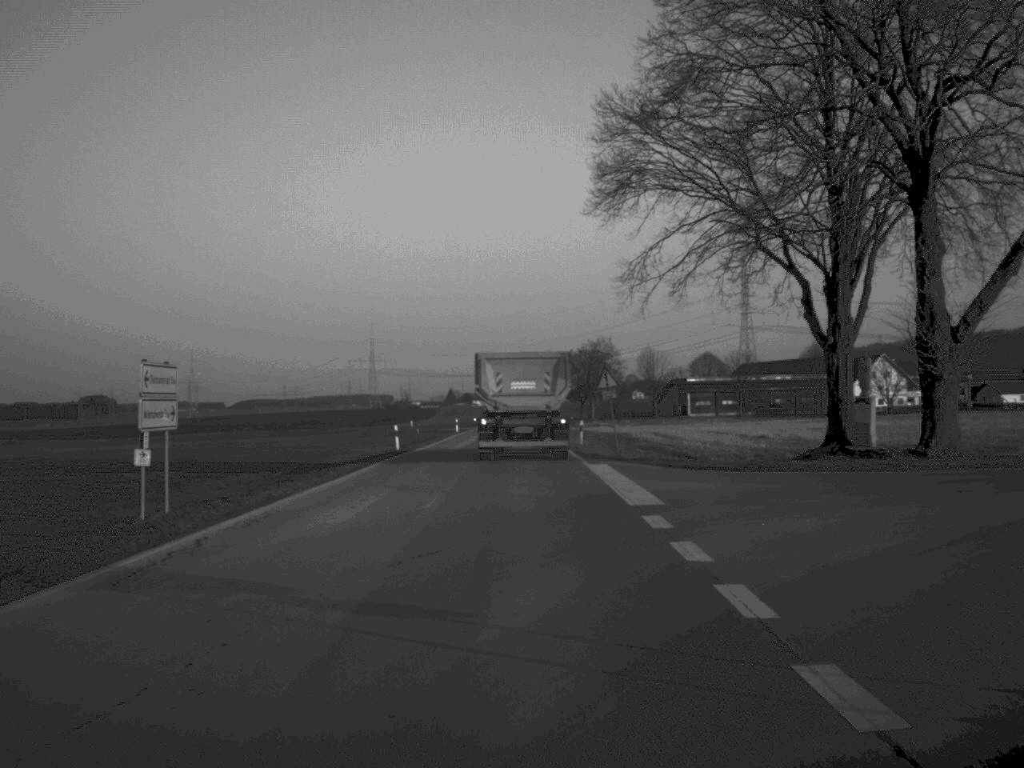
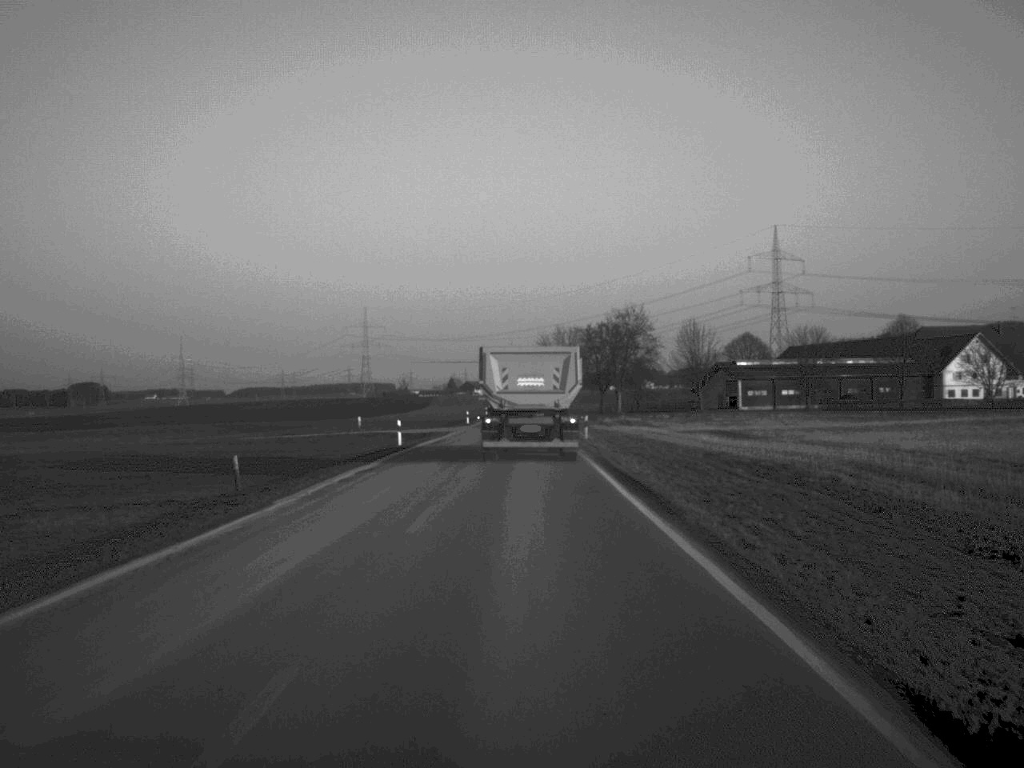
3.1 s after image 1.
(-0.2, +49.5) m; 0°
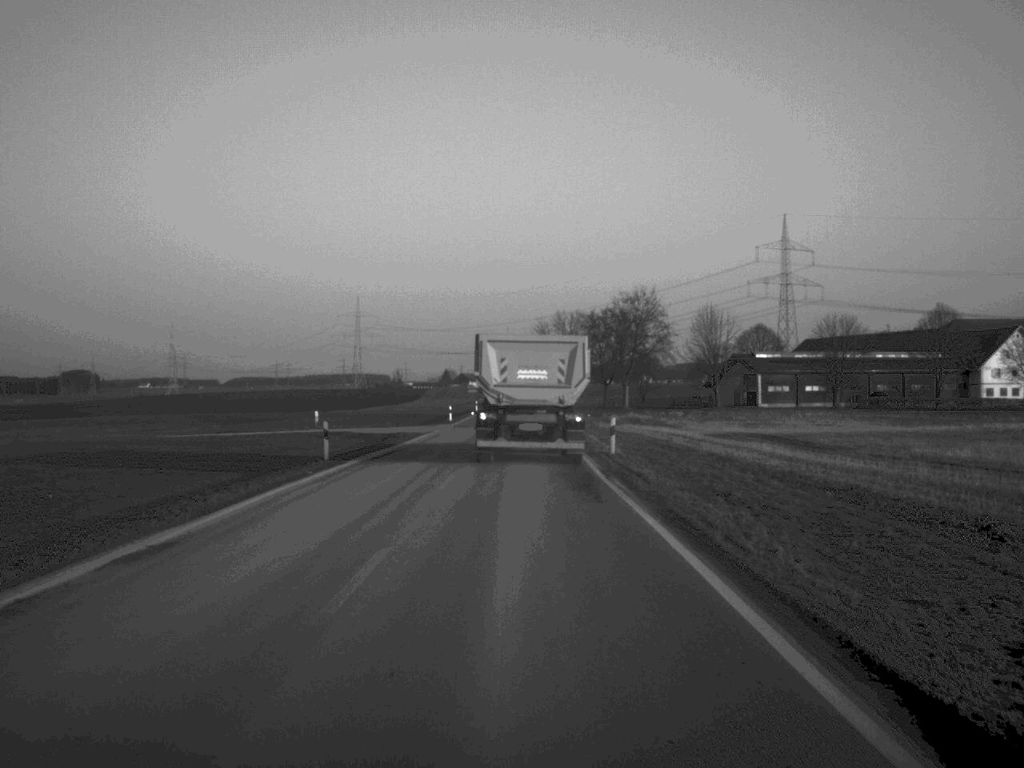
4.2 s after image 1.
(0.0, +17.8) m; 0°
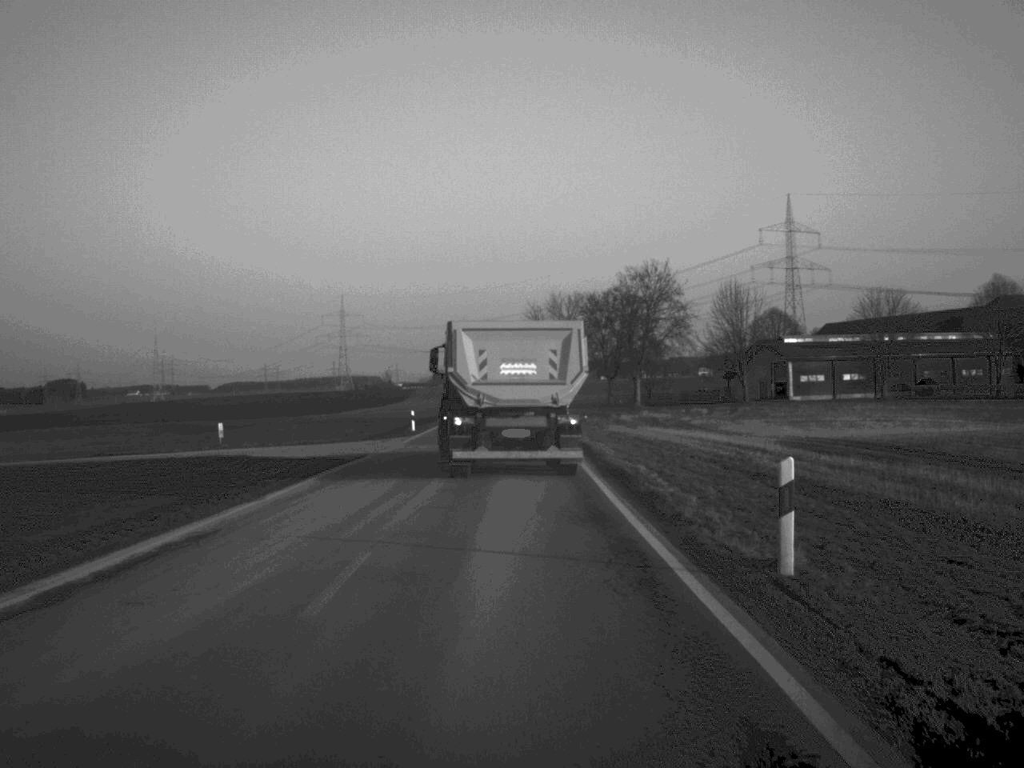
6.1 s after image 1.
(+0.1, +23.1) m; 0°
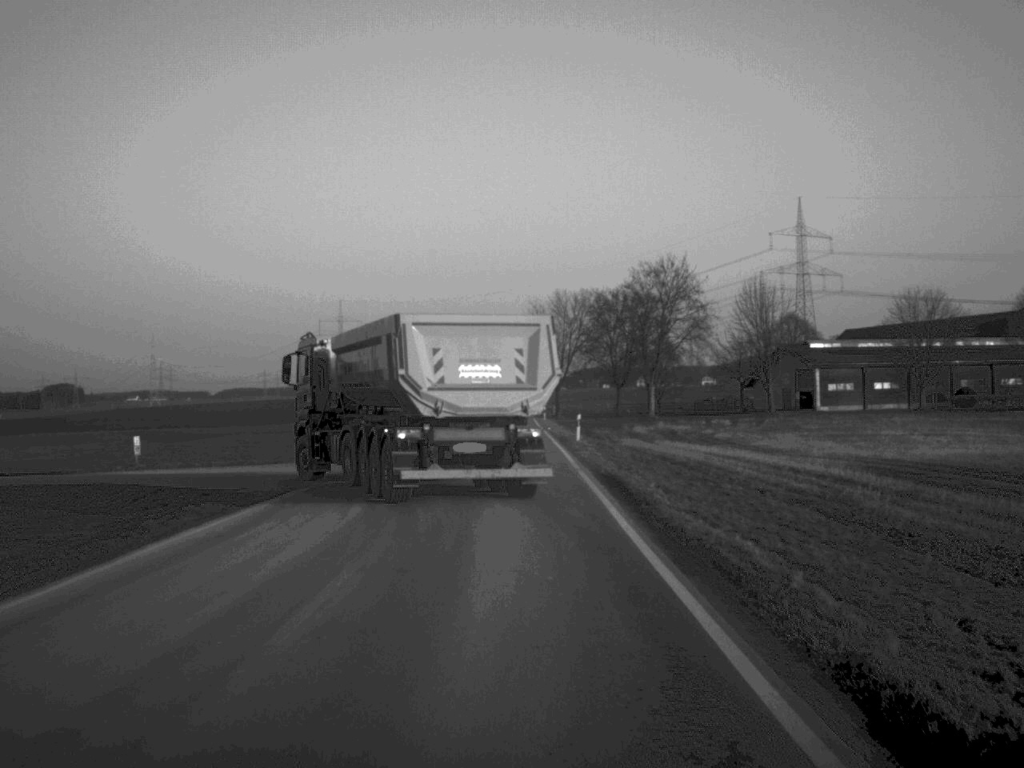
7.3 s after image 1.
(0.0, +12.2) m; 0°
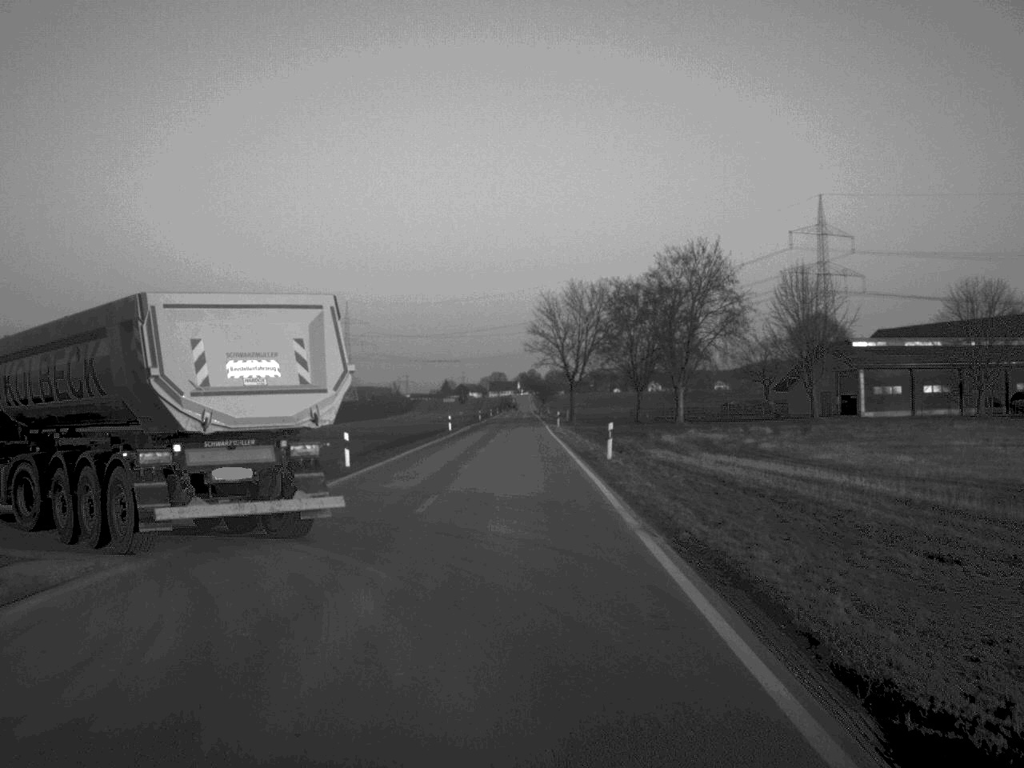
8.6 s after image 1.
(0.0, +13.1) m; 0°
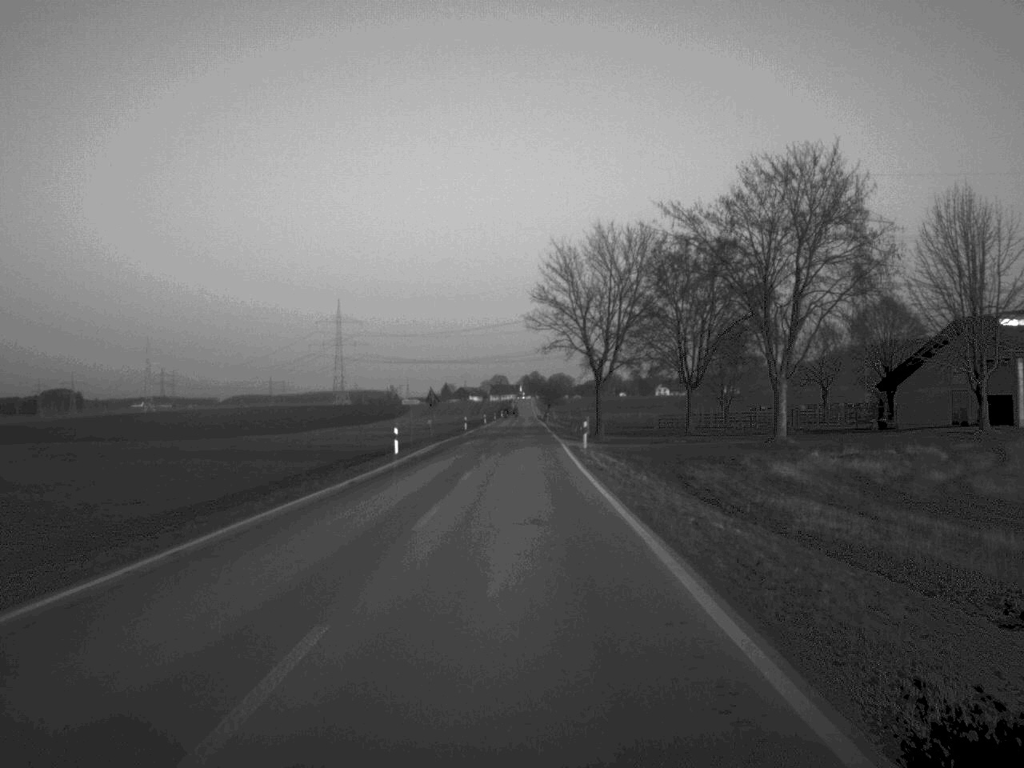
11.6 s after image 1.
(0.0, +36.5) m; 0°
